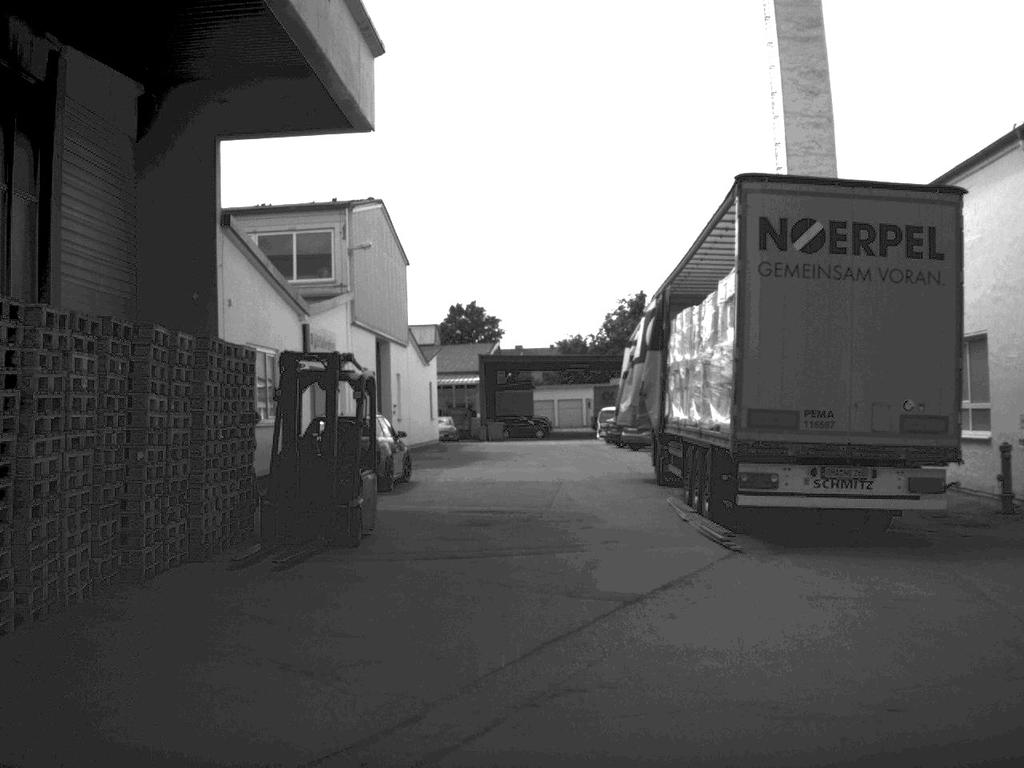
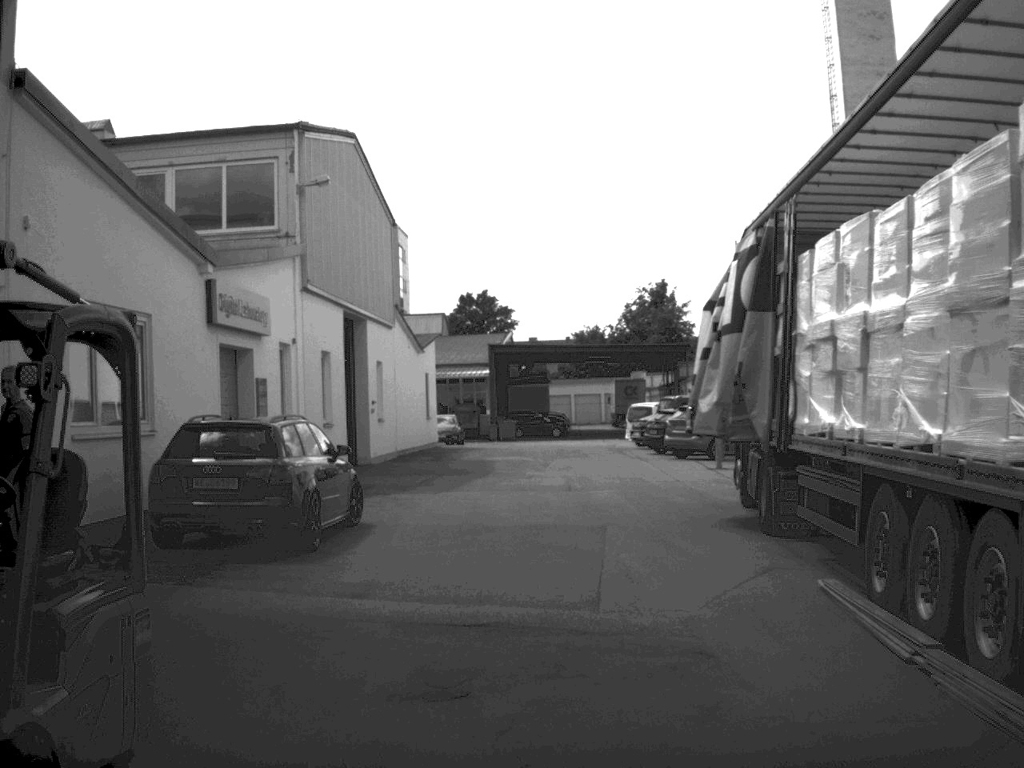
(-0.1, +9.7) m; -1°
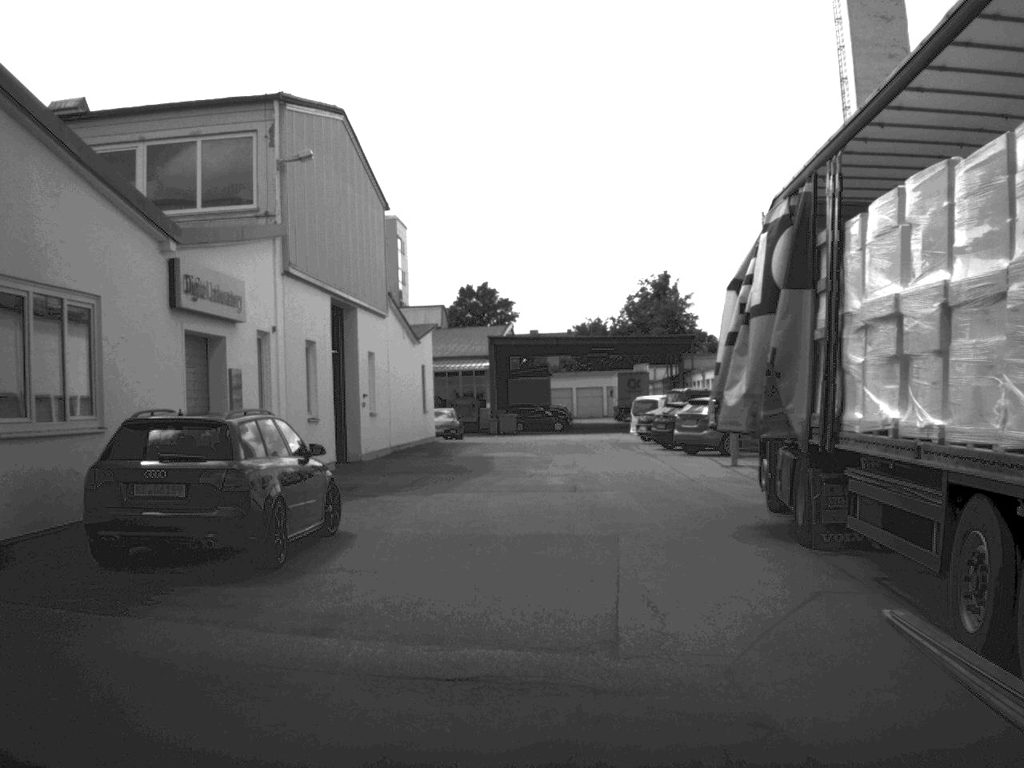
(0.0, +2.0) m; 0°
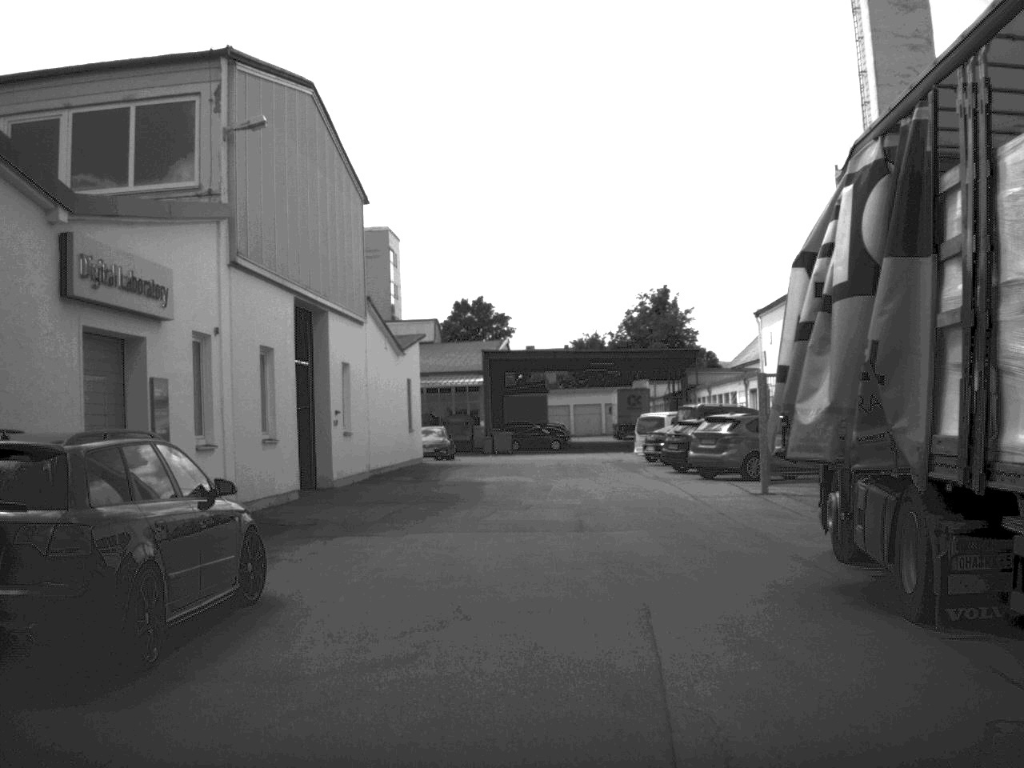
(0.0, +3.9) m; 0°
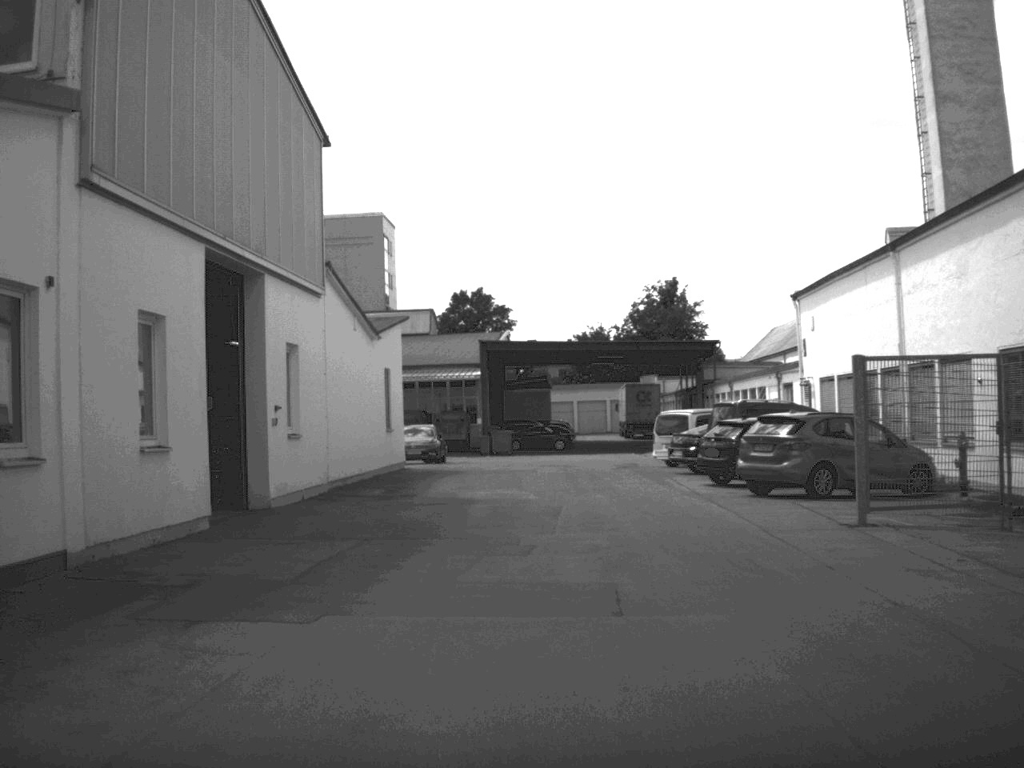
(0.0, +6.7) m; 0°
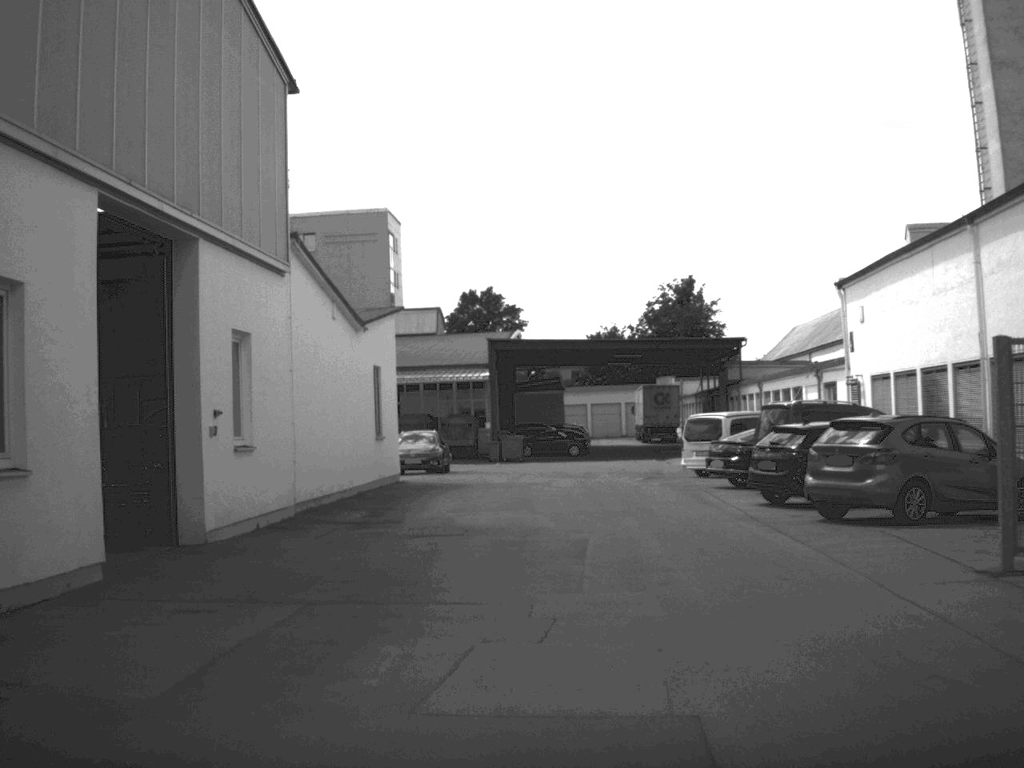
(0.0, +4.8) m; -1°
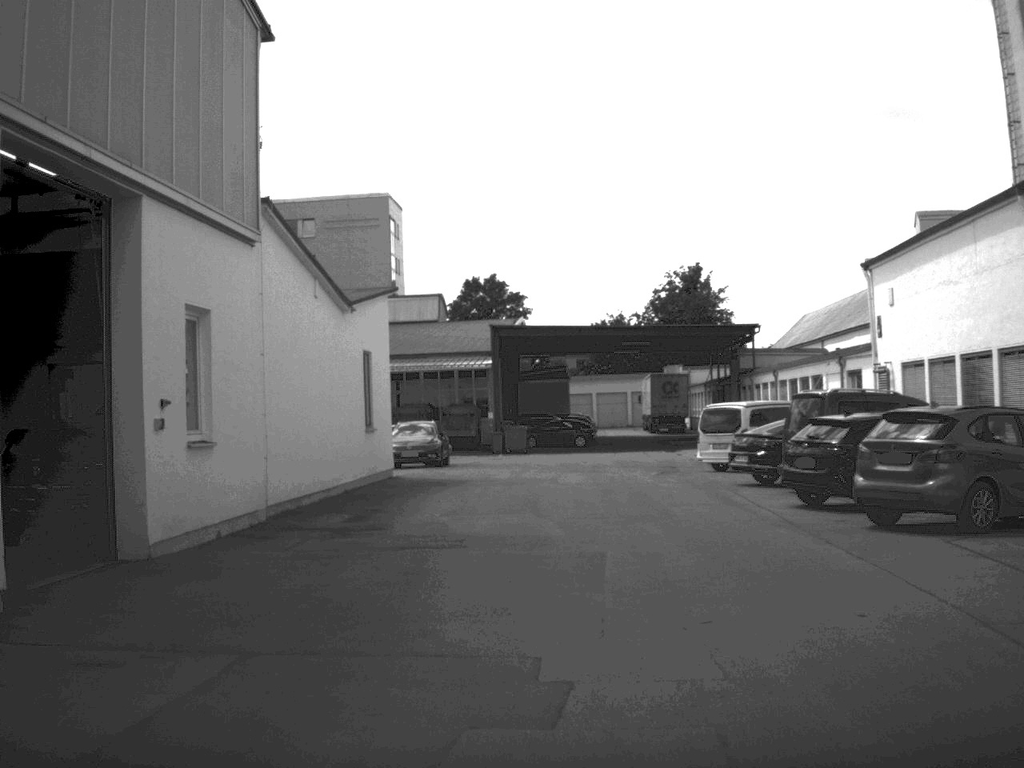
(0.0, +2.6) m; 0°
